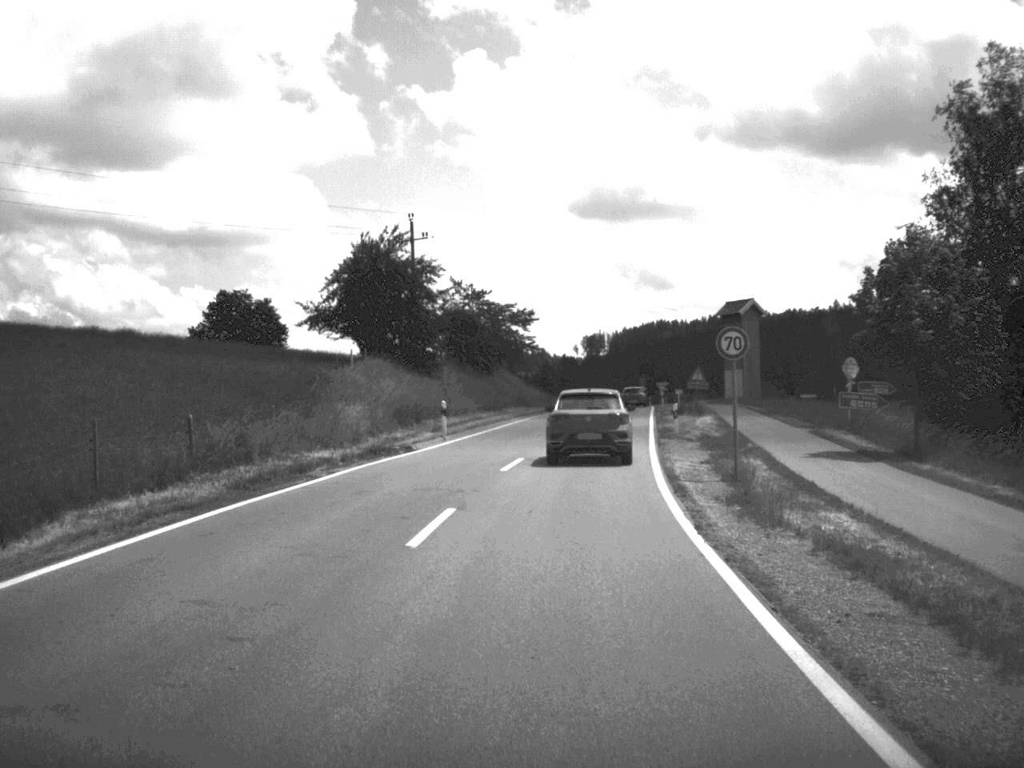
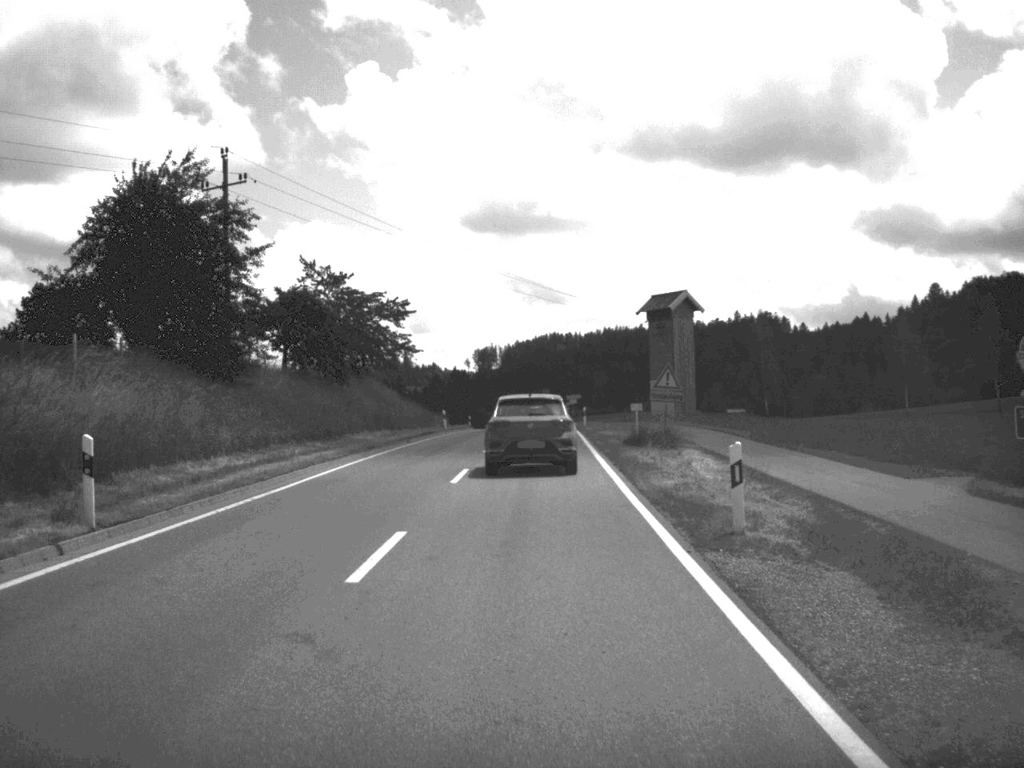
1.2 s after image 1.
(+1.1, +25.6) m; +5°
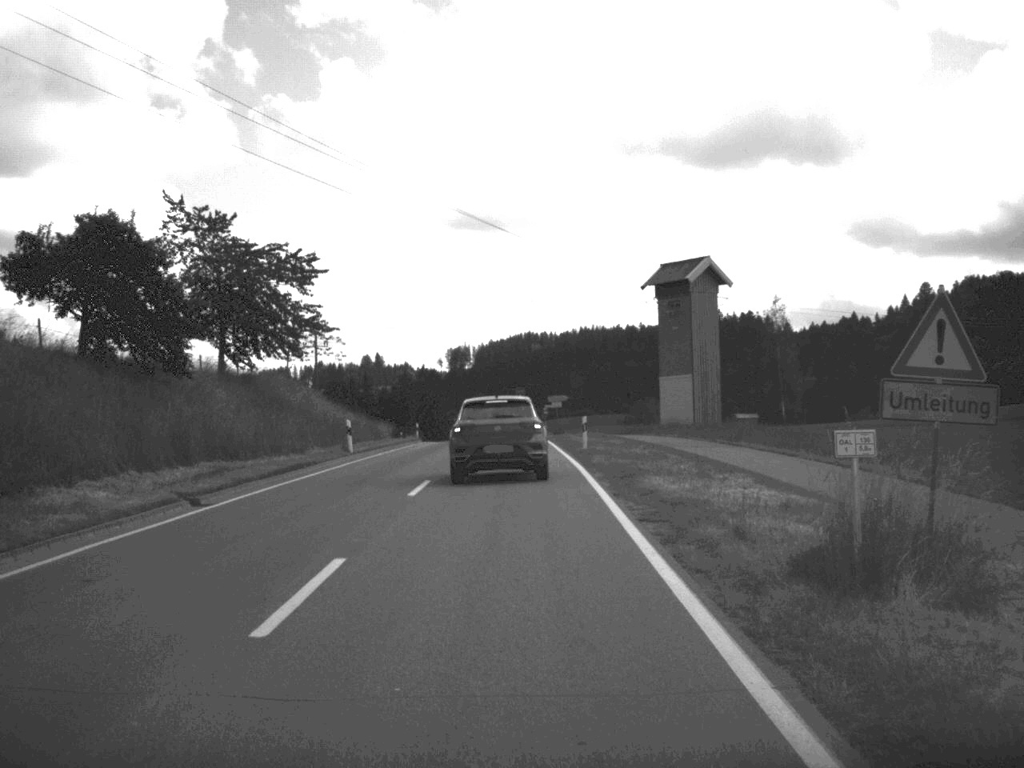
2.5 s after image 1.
(+0.4, +26.4) m; +1°
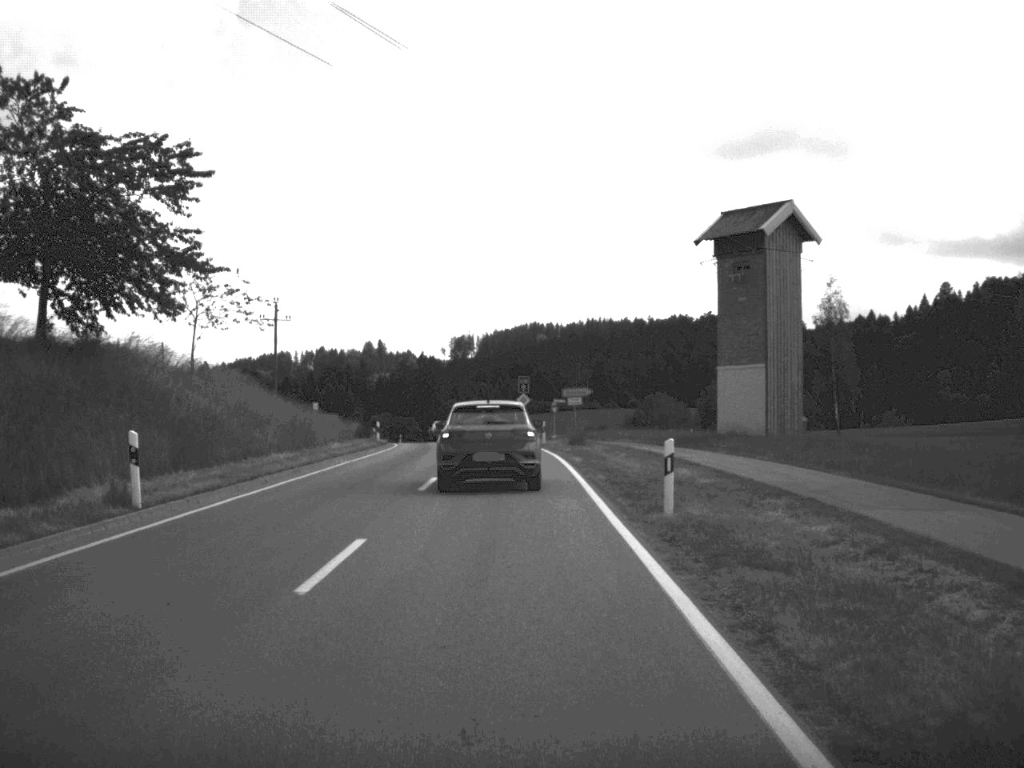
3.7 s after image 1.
(-0.1, +21.9) m; 0°
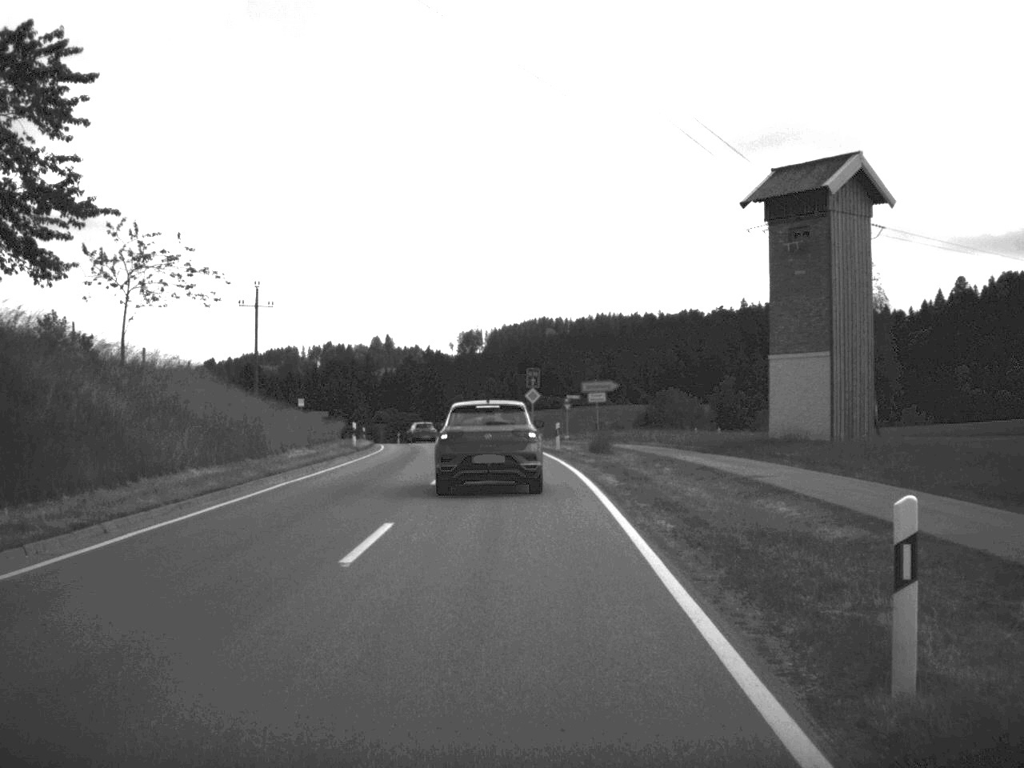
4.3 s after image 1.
(0.0, +10.2) m; 0°
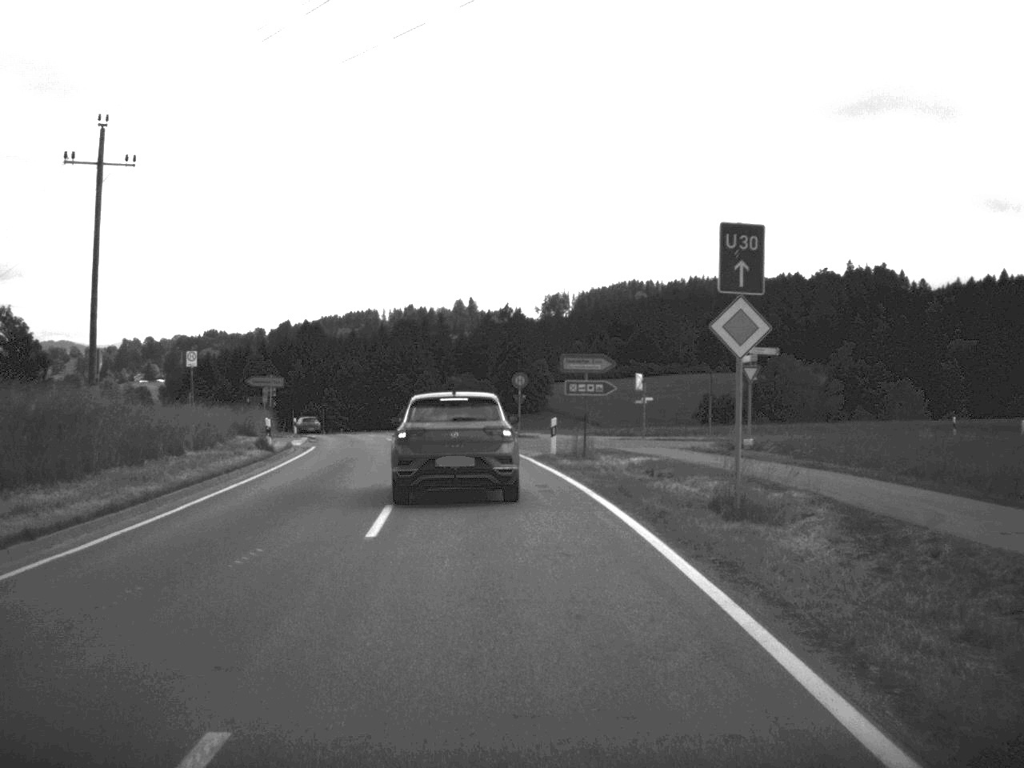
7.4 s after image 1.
(-1.3, +46.2) m; -4°
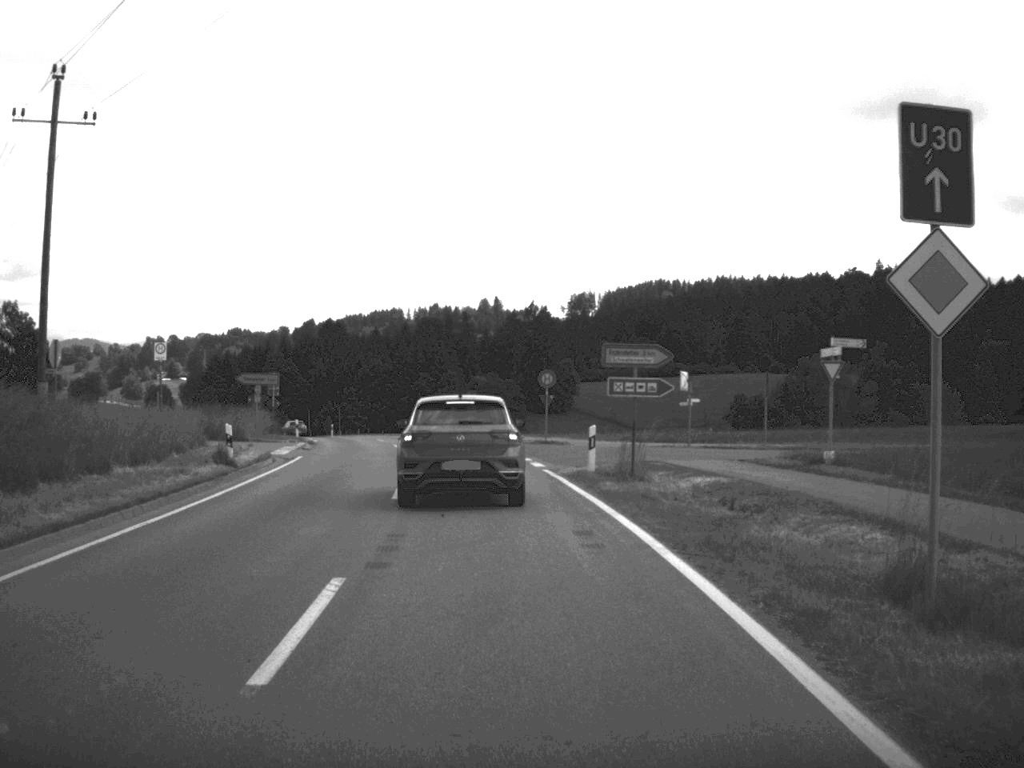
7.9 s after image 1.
(-0.1, +7.0) m; -1°
